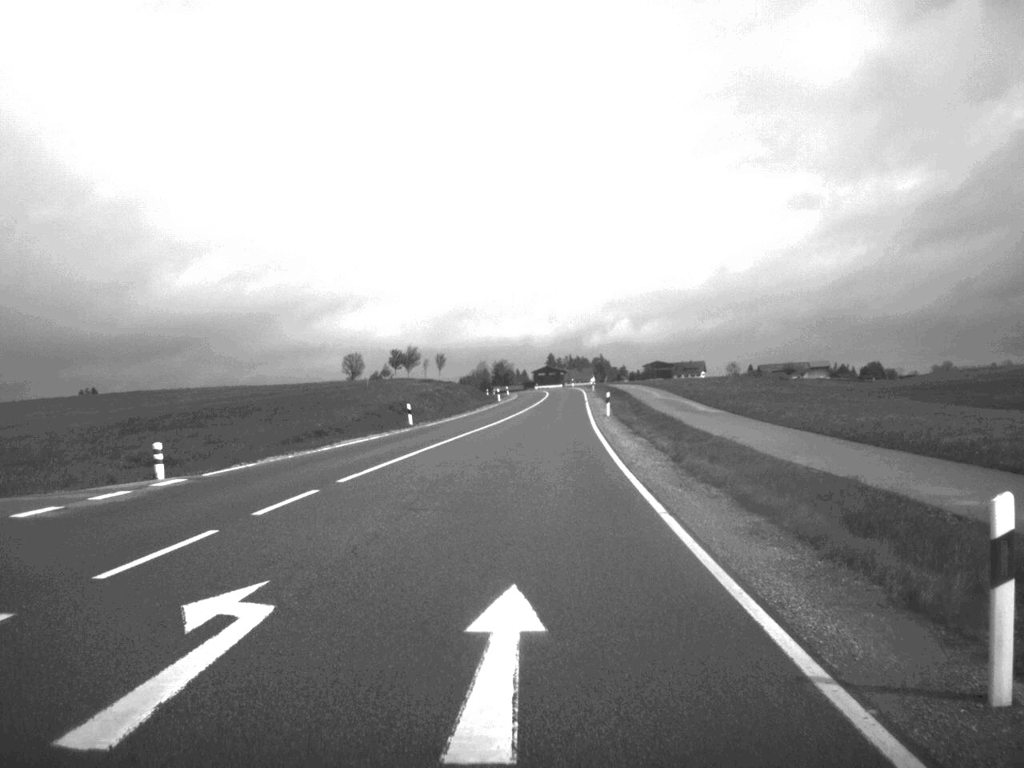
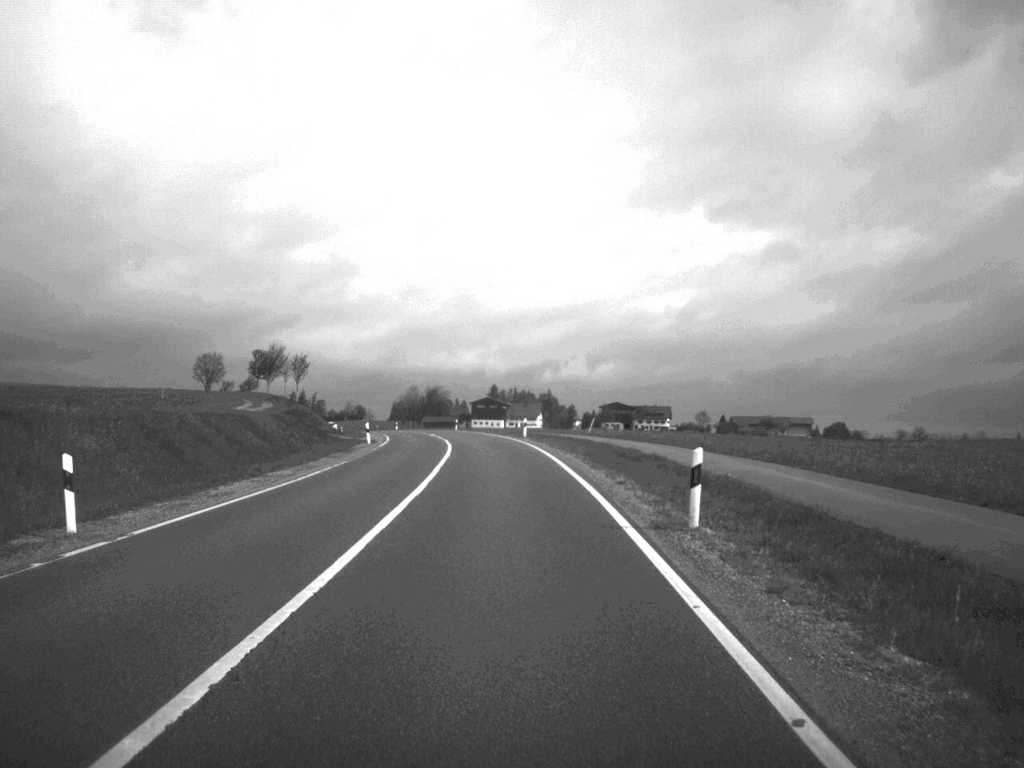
(+2.7, +88.9) m; +2°
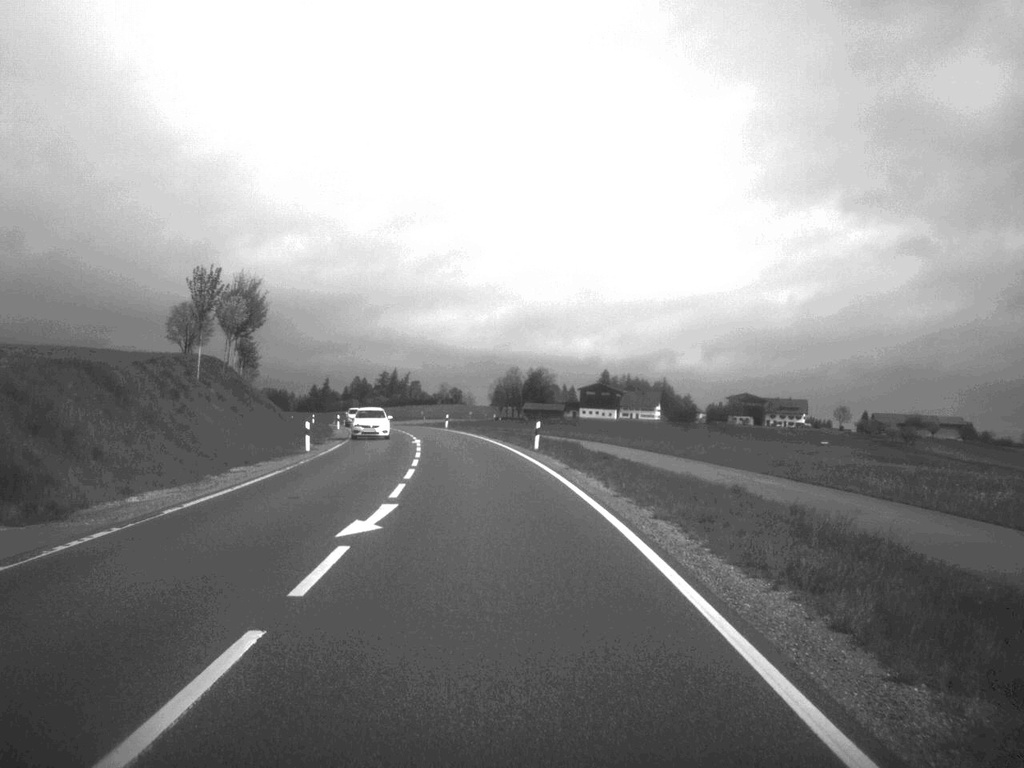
(-2.9, +69.8) m; -5°
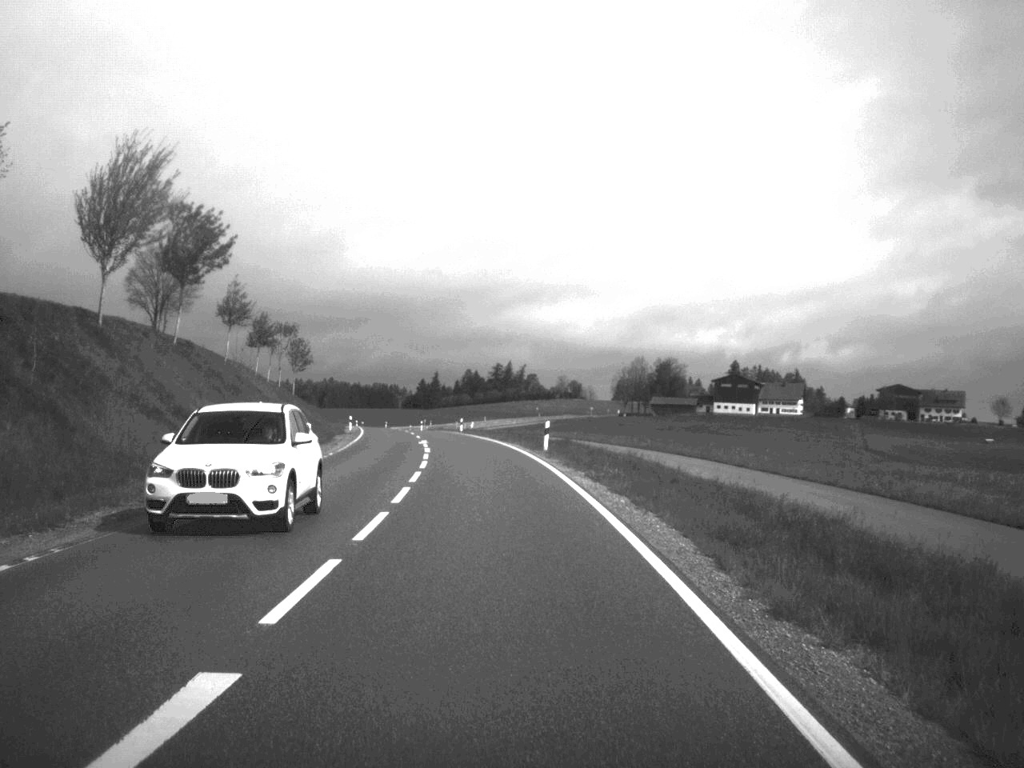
(-2.4, +50.2) m; -5°
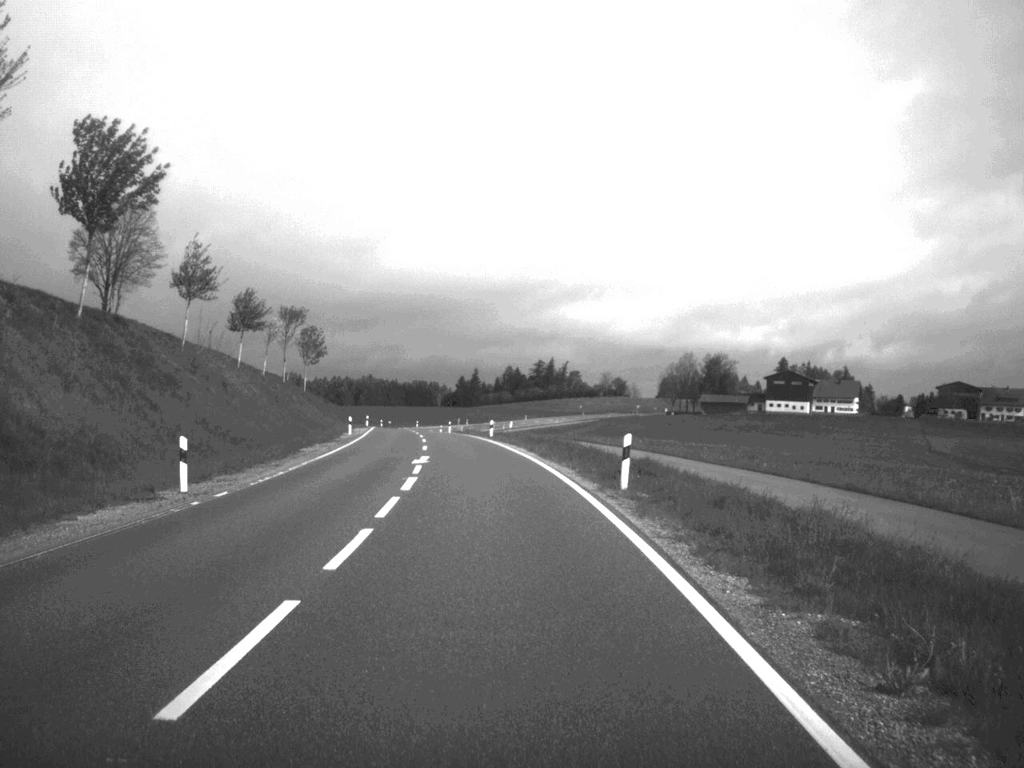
(-0.3, +19.8) m; -2°
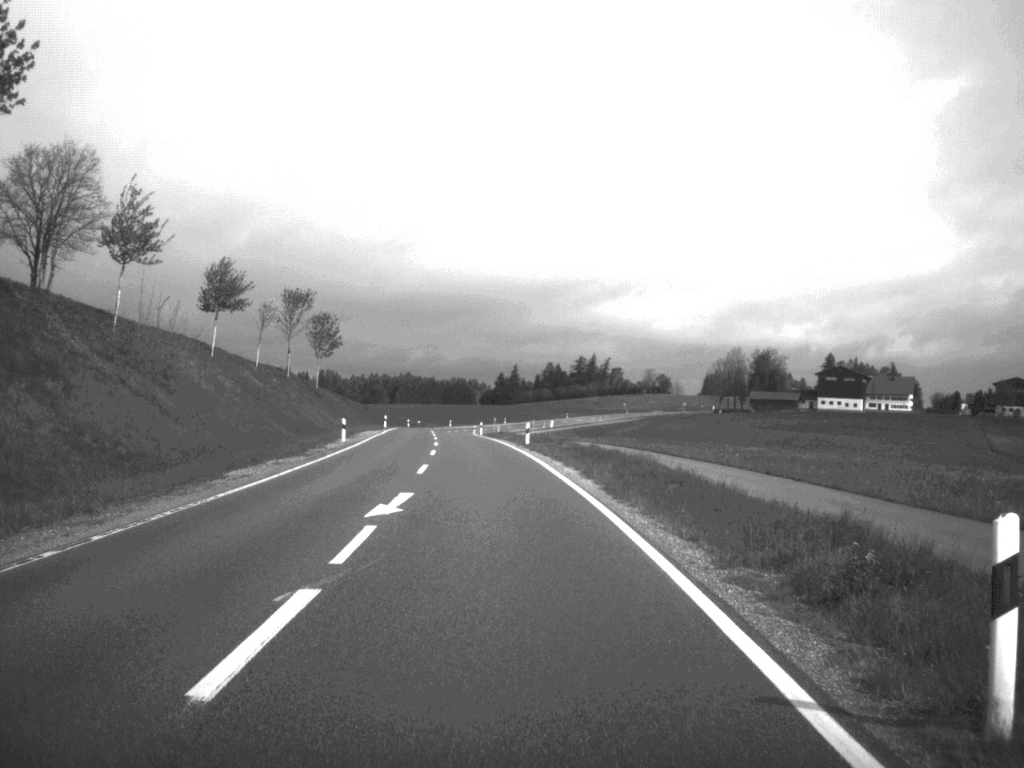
(-0.3, +16.7) m; -2°
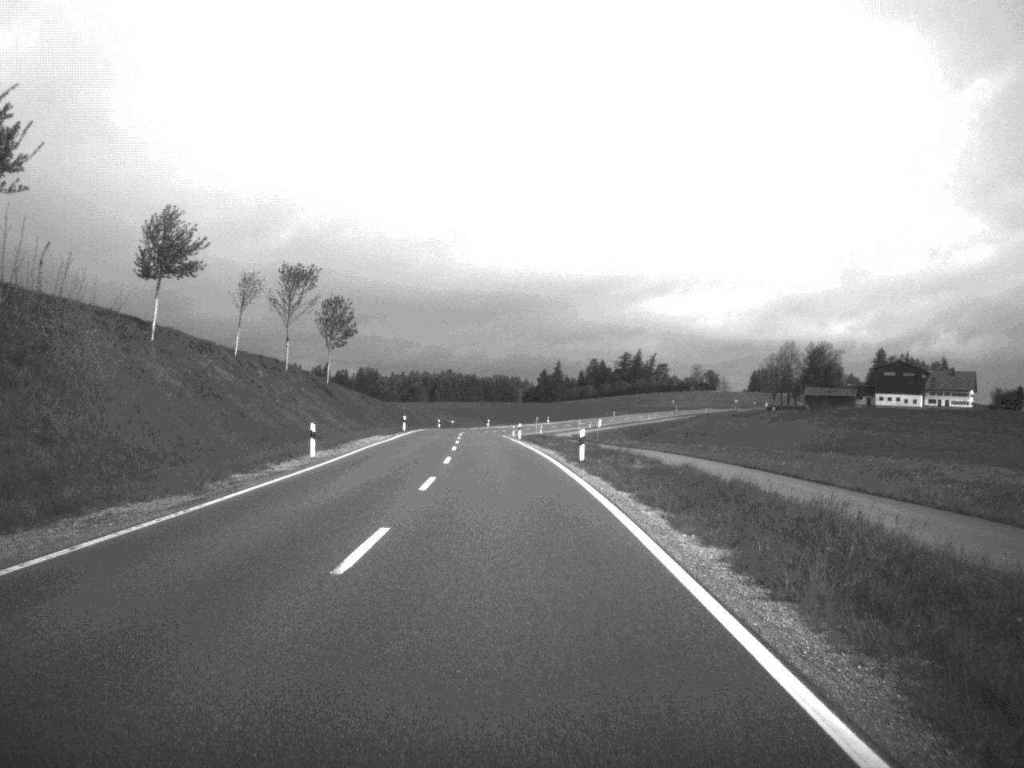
(-0.3, +17.5) m; -2°
